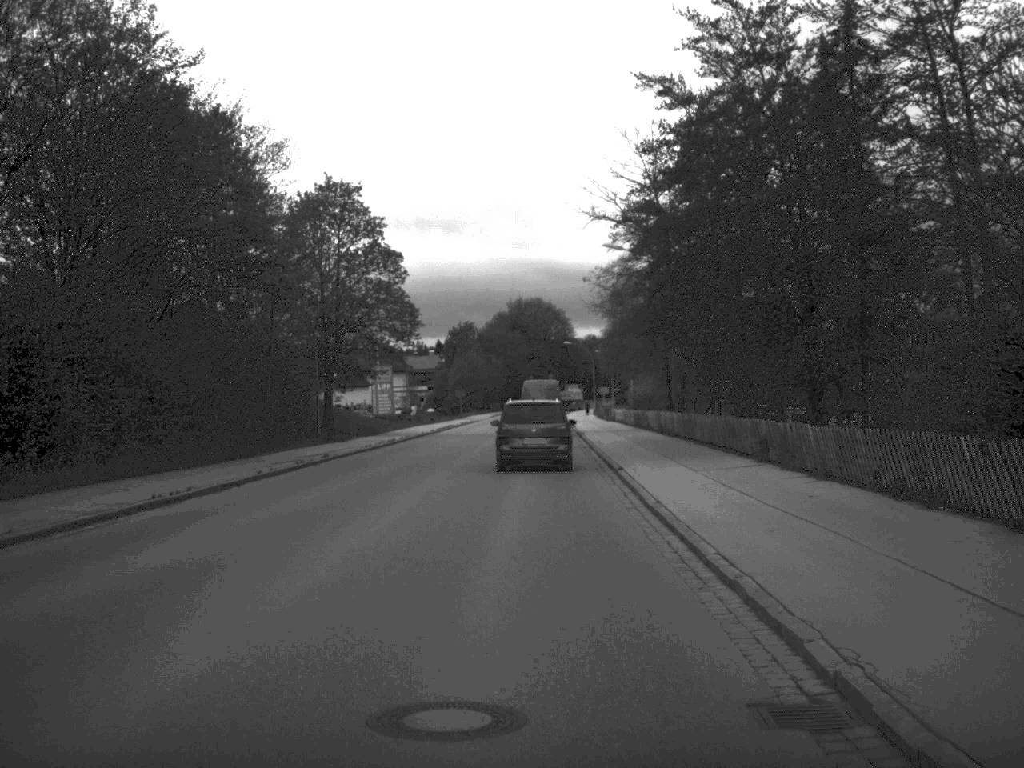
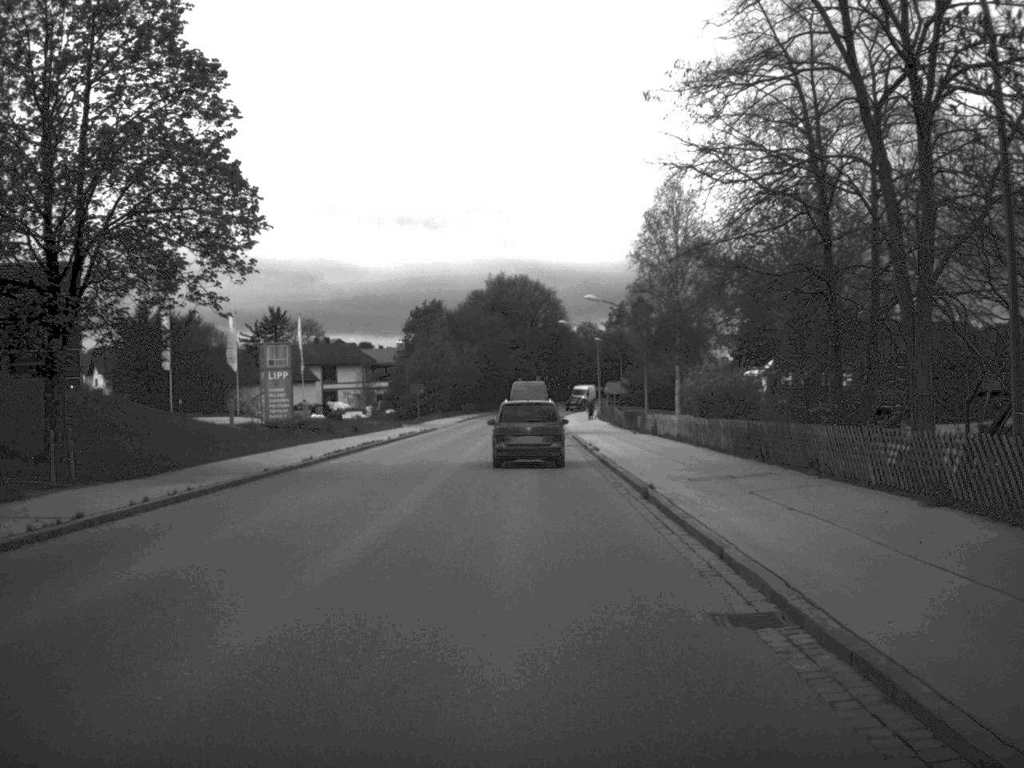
(+0.1, +35.0) m; +1°
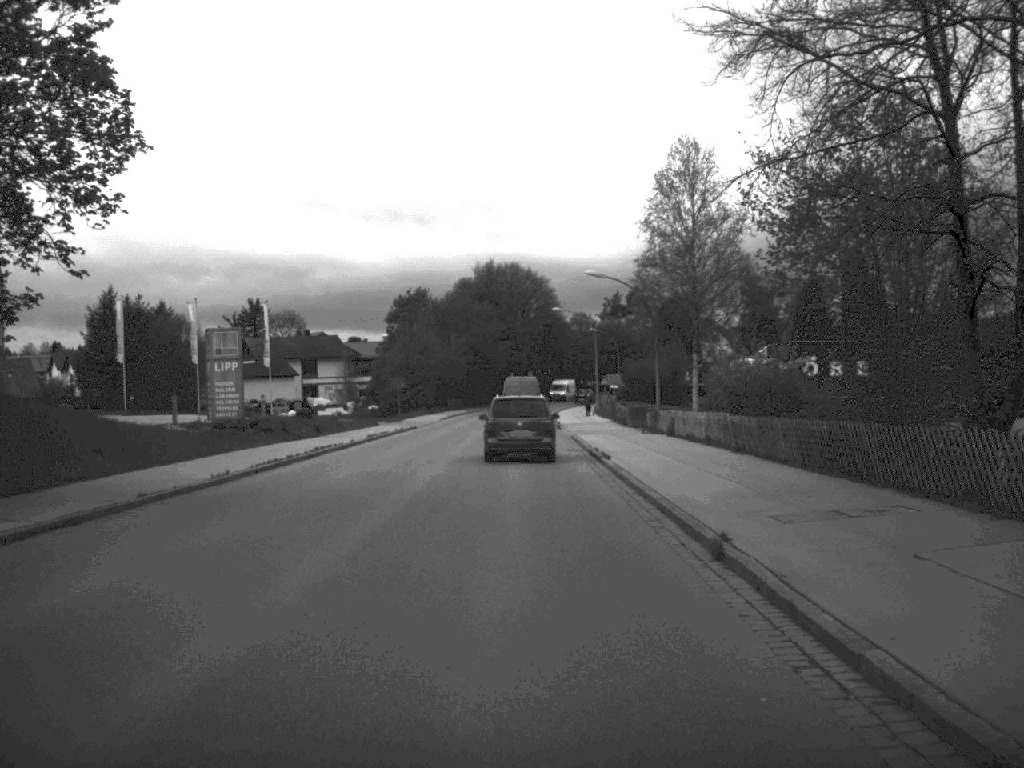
(0.0, +8.5) m; 0°
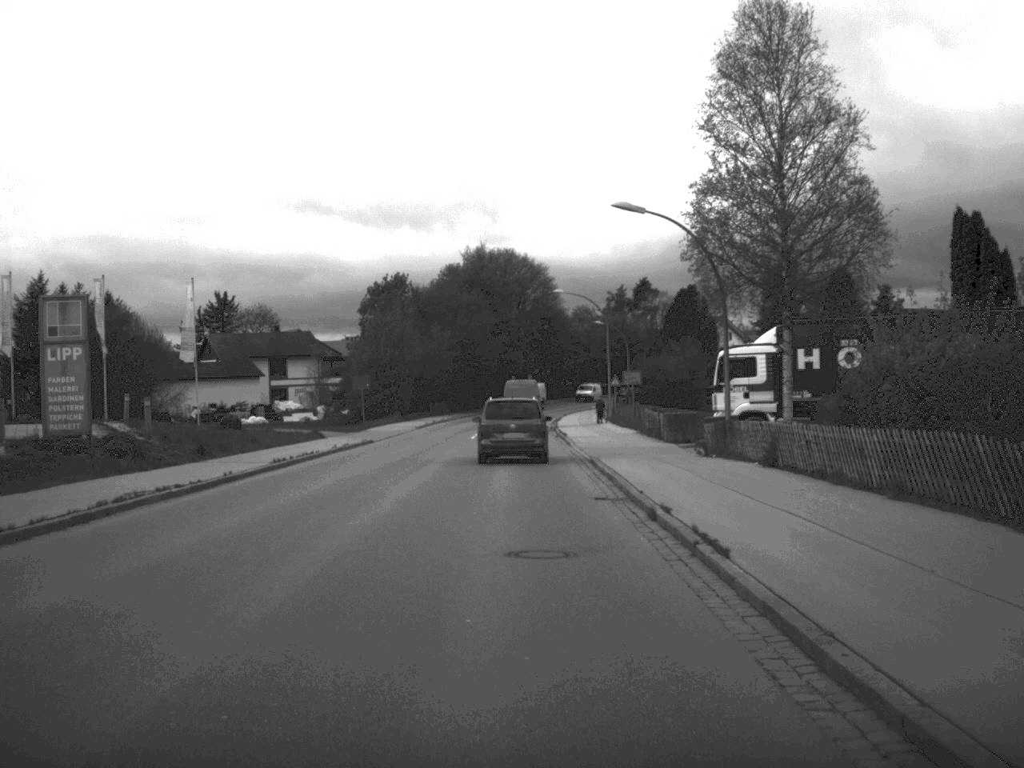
(0.0, +17.4) m; 0°
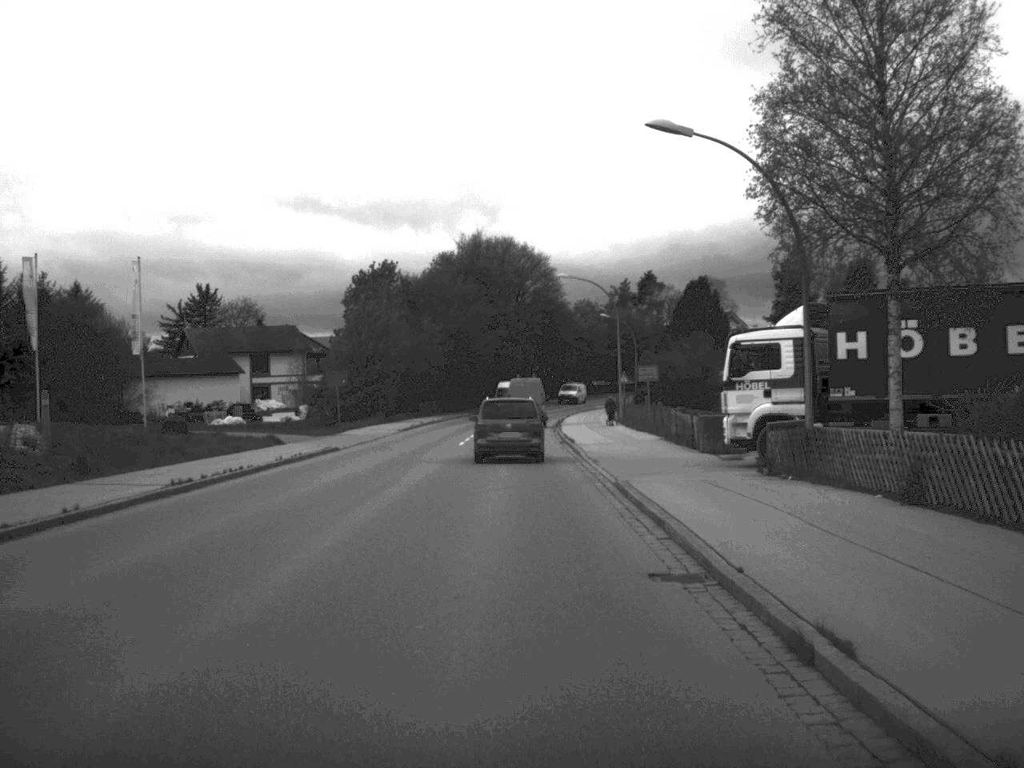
(0.0, +9.0) m; 0°
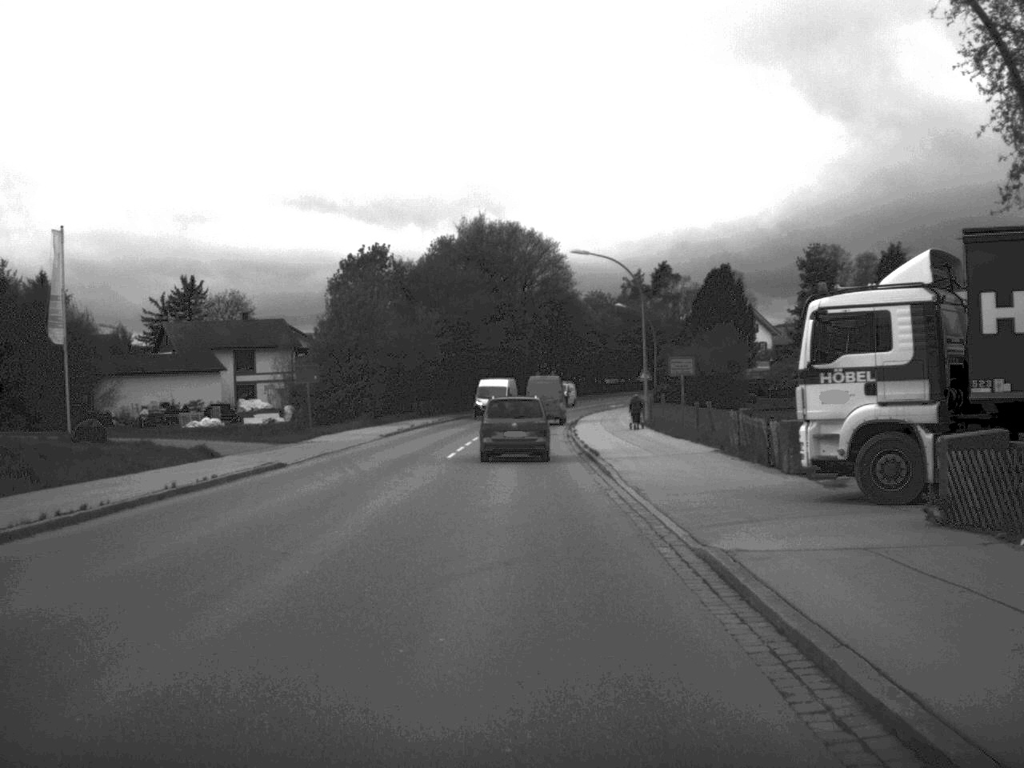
(0.0, +10.2) m; 0°
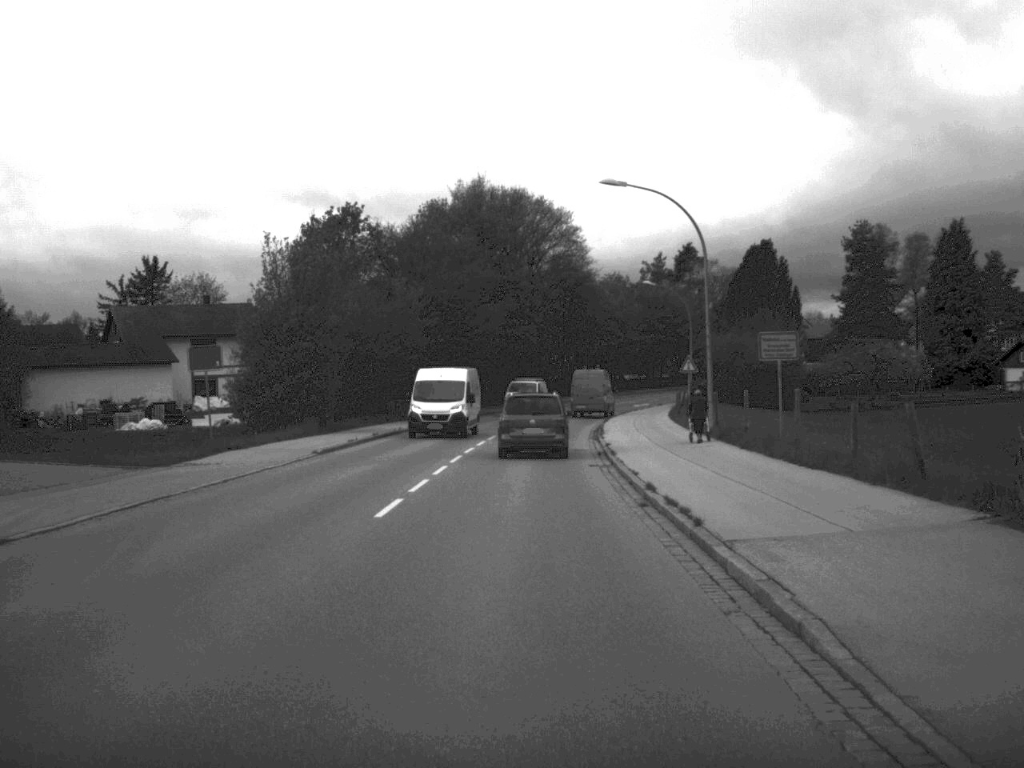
(-0.1, +17.4) m; 0°
